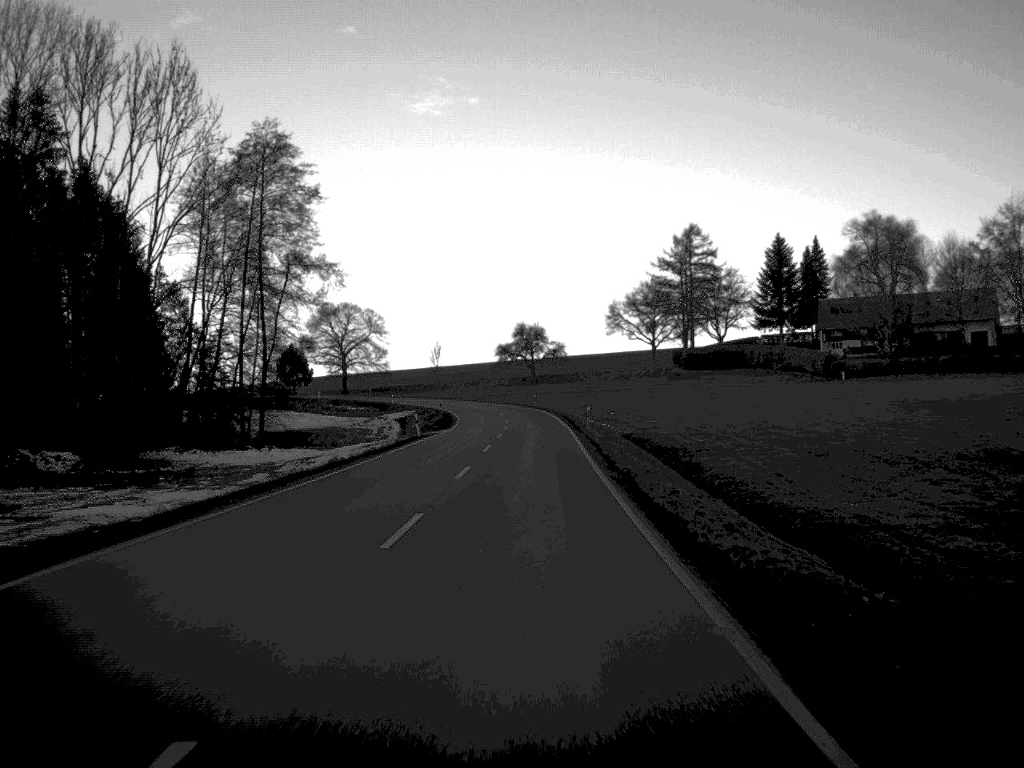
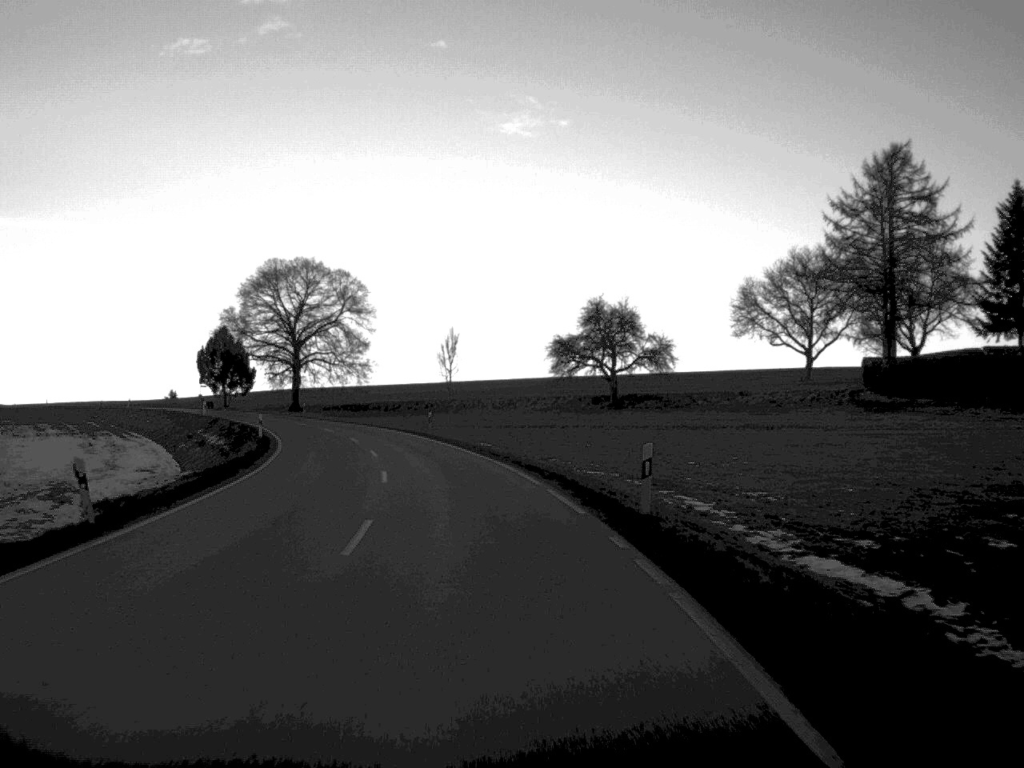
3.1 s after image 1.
(-0.1, +84.4) m; -4°
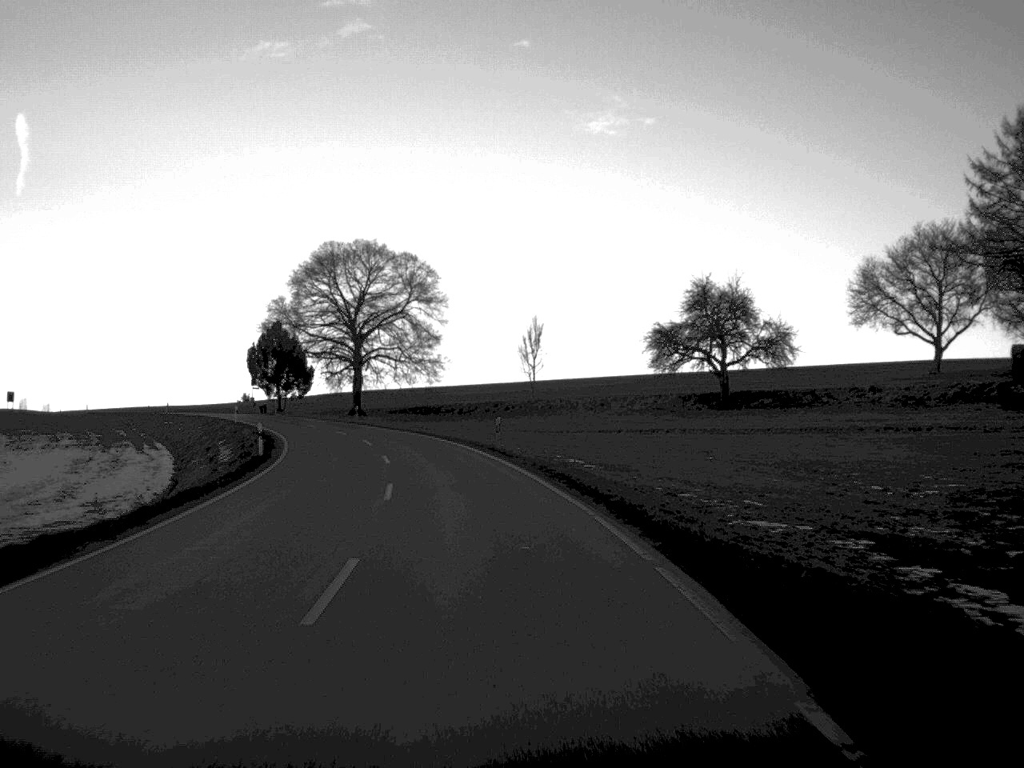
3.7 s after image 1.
(-0.5, +15.8) m; -4°
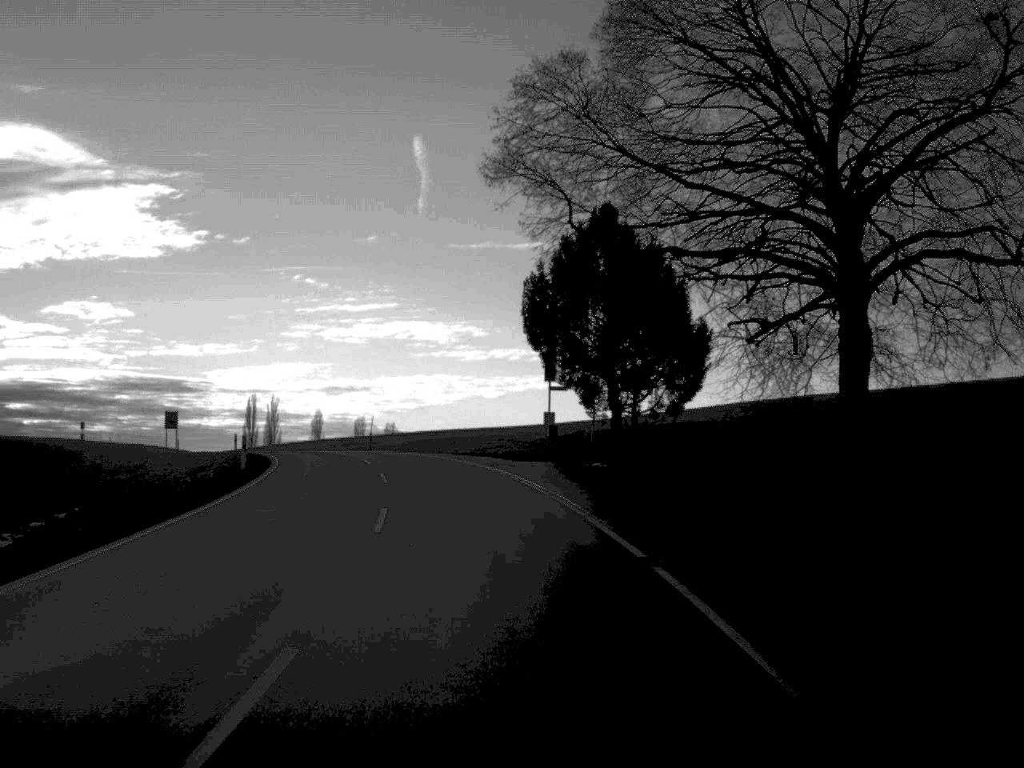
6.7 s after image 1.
(-12.1, +75.6) m; -19°
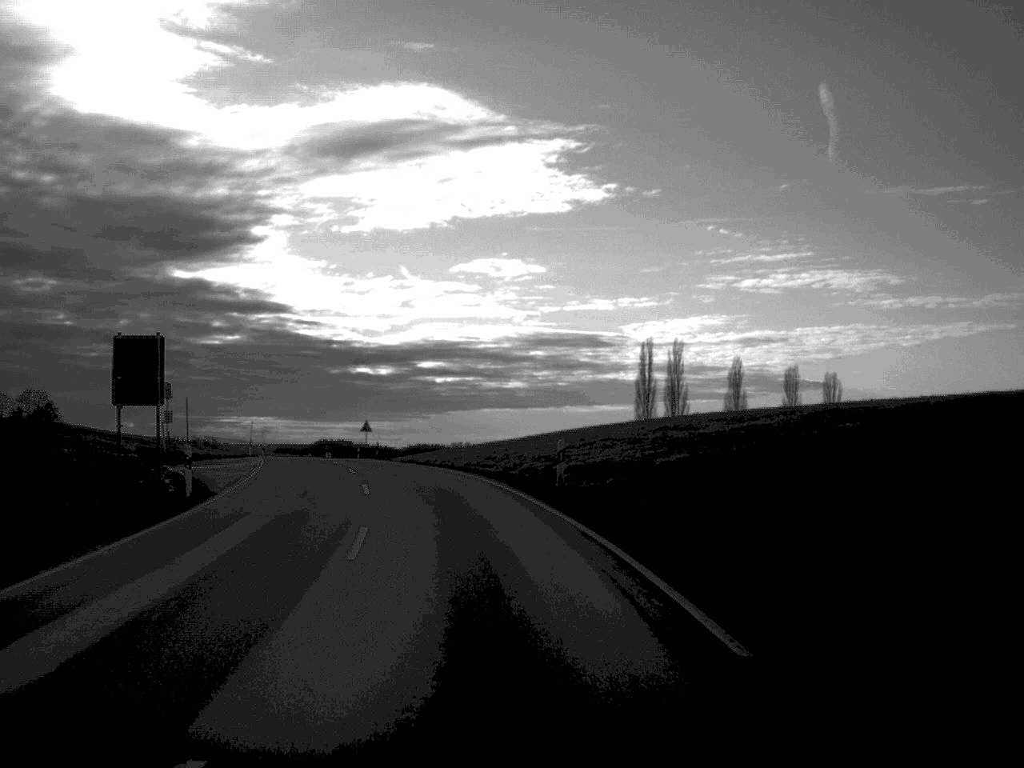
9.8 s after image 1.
(-12.3, +73.2) m; -19°
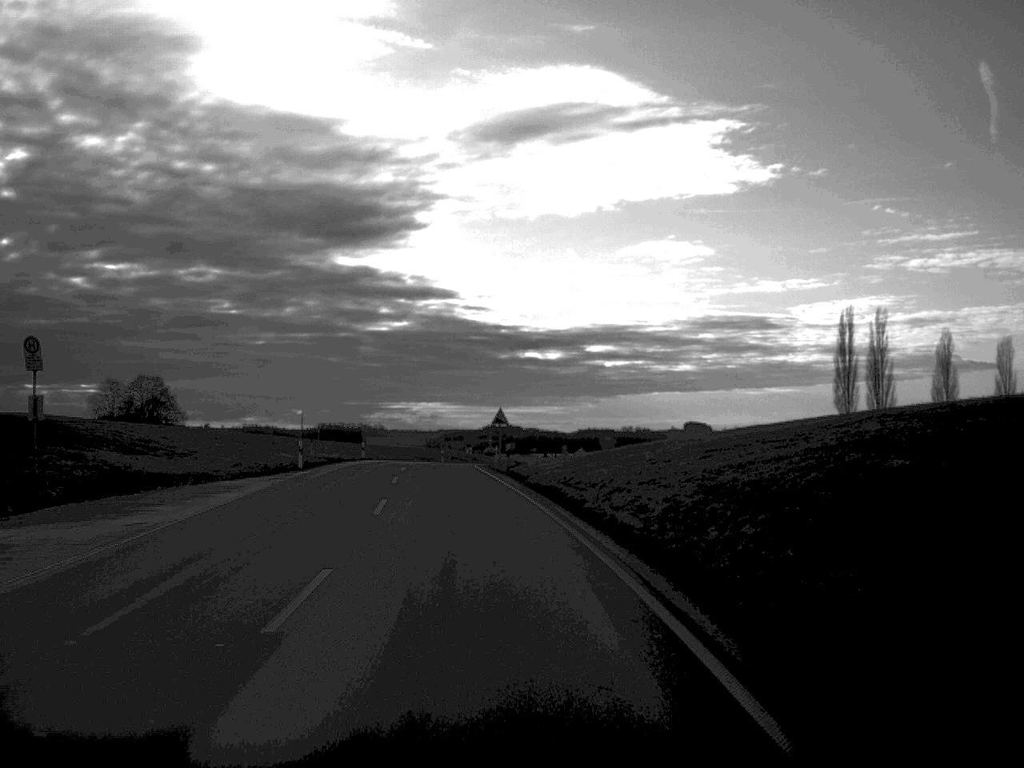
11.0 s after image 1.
(-1.9, +28.4) m; -8°
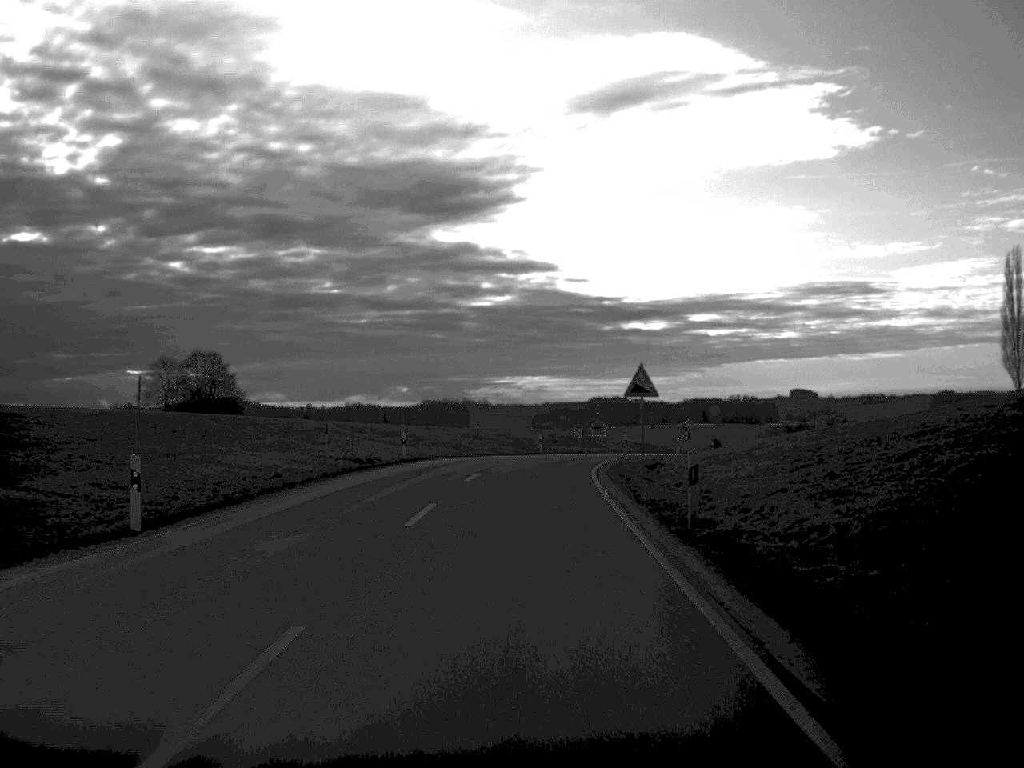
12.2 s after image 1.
(-1.4, +28.3) m; -5°
